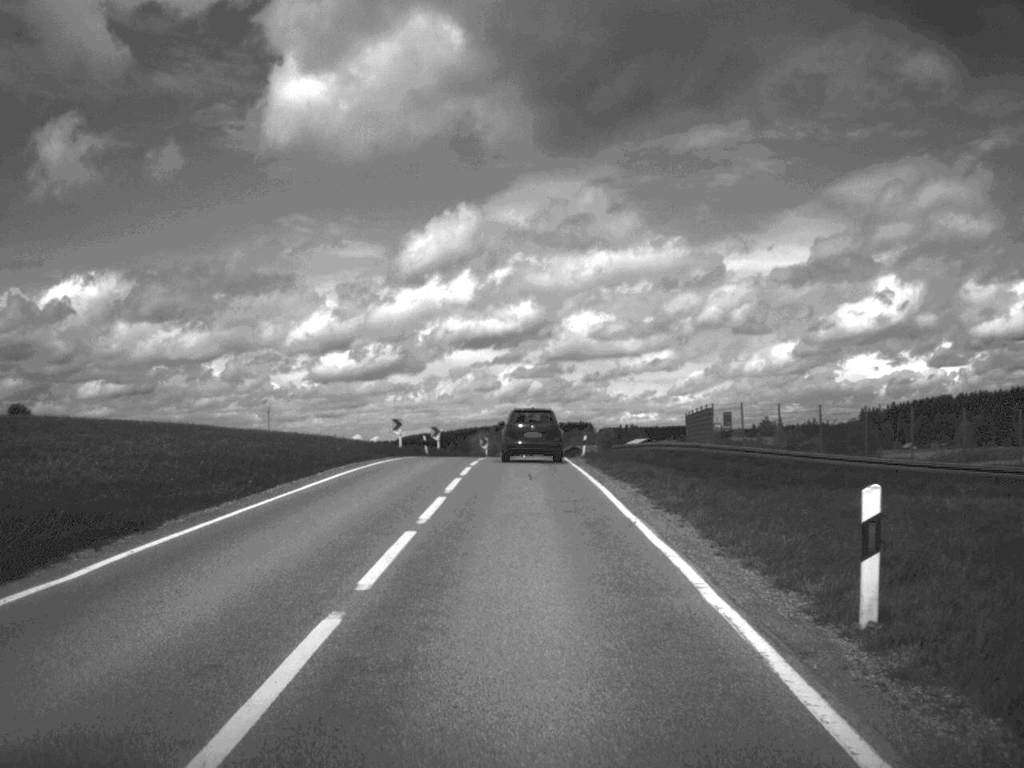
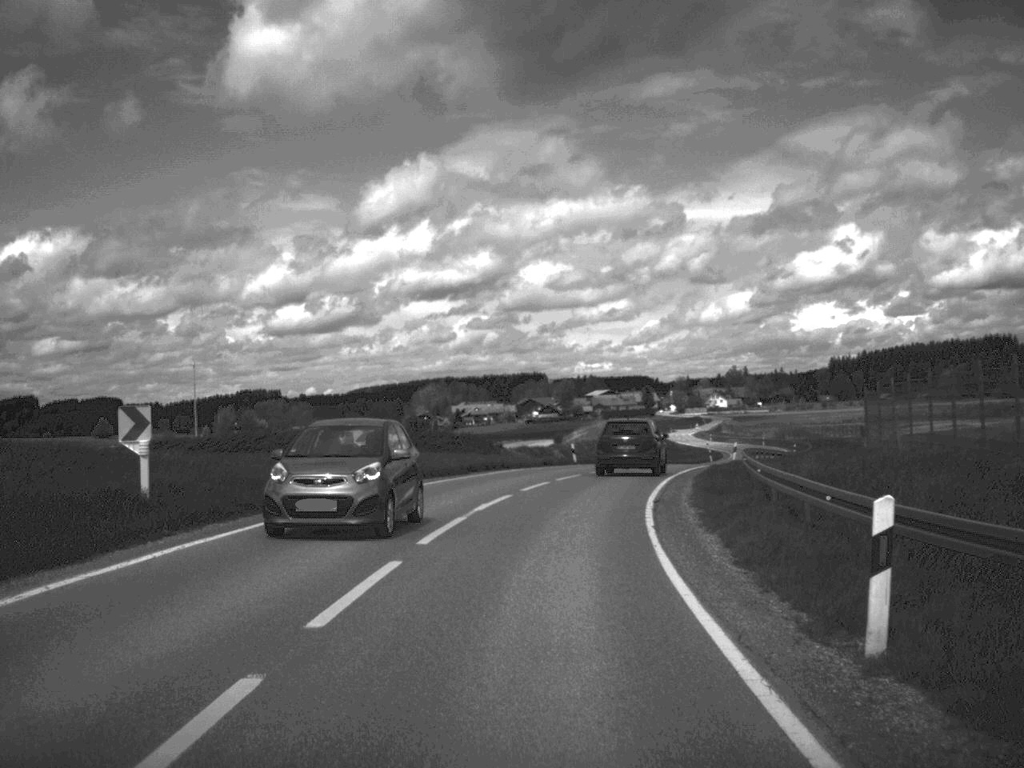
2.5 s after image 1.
(+0.1, +49.3) m; +2°
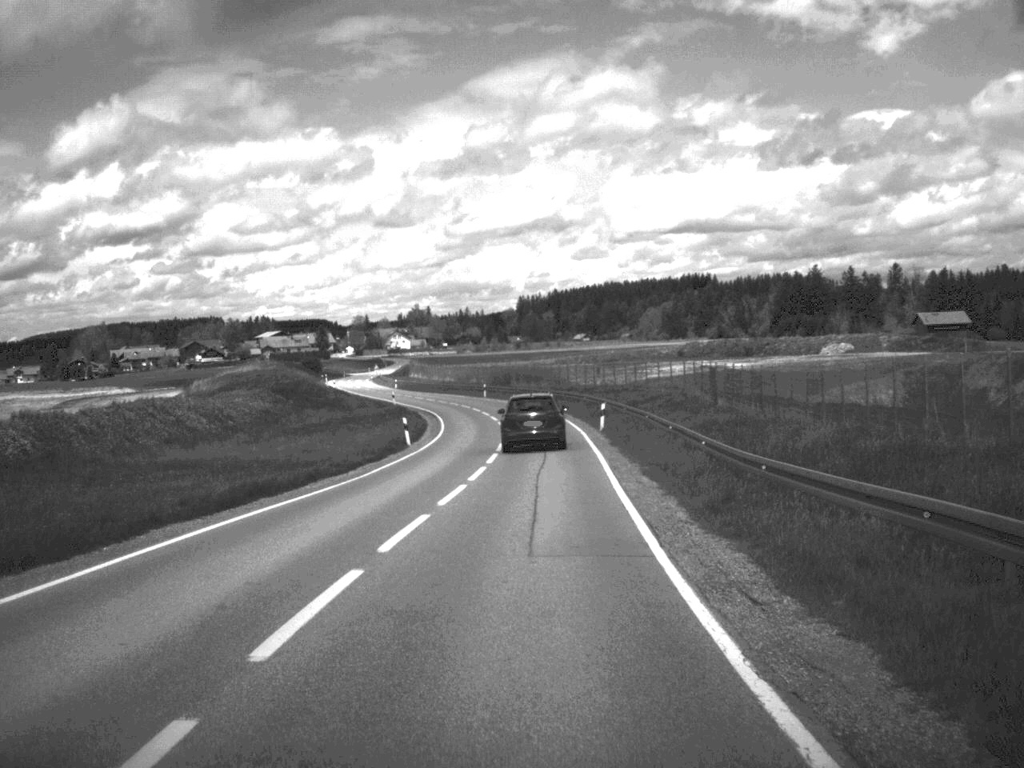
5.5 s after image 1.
(+7.7, +59.6) m; +14°
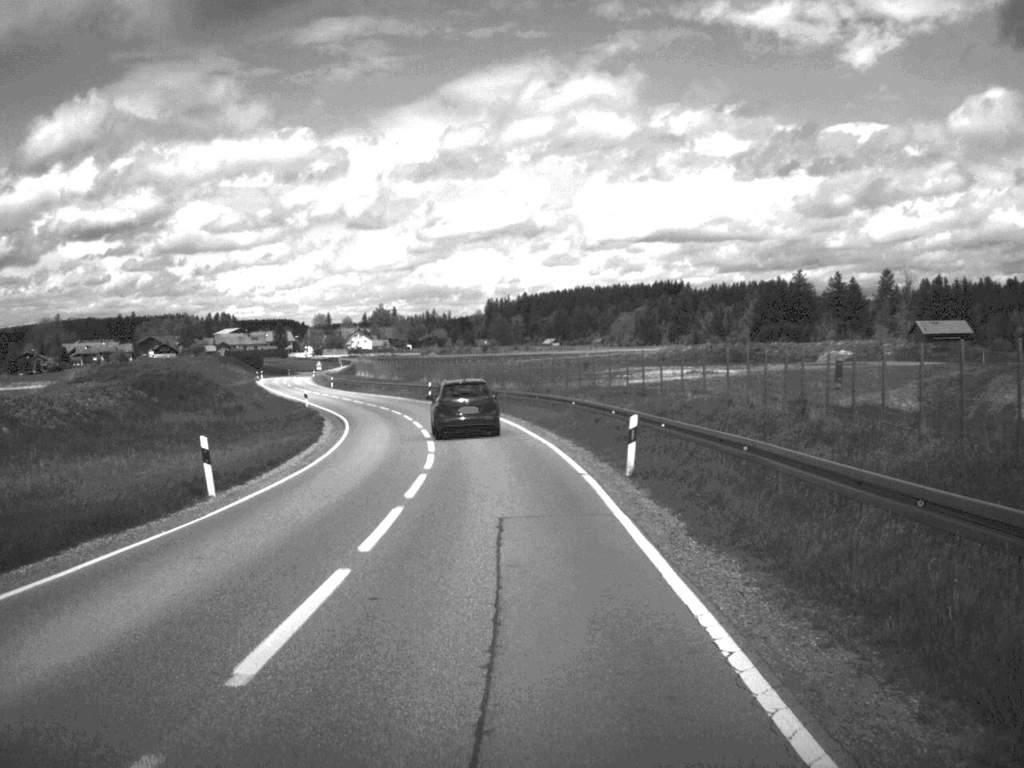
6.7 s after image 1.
(+0.4, +24.5) m; +1°
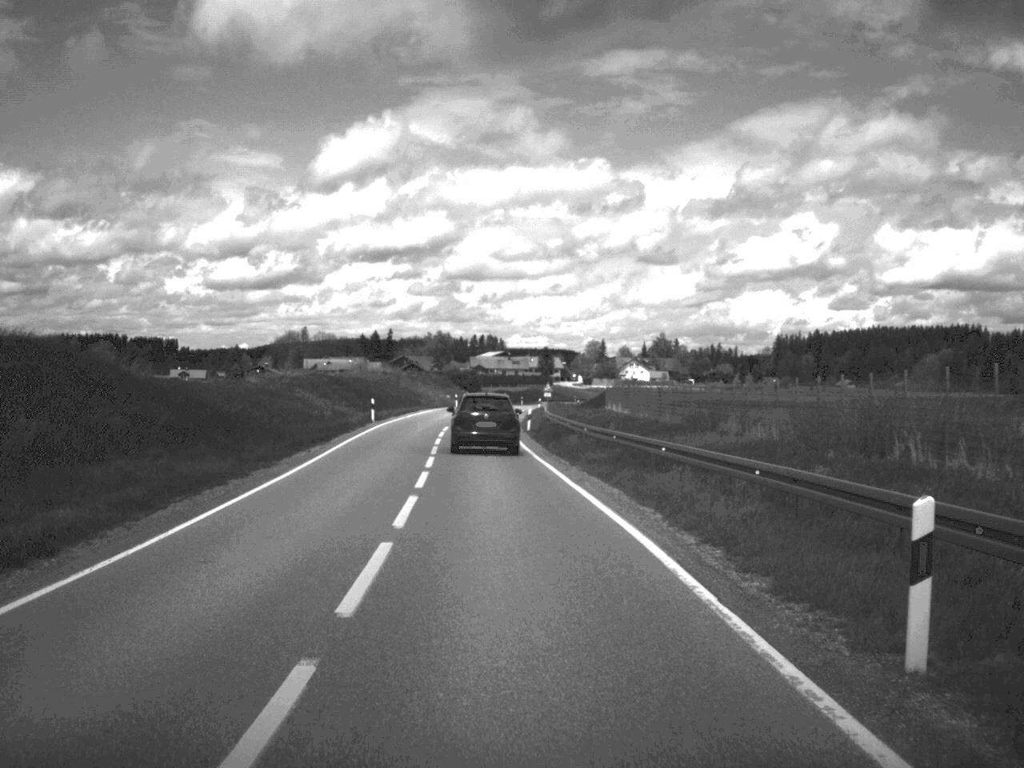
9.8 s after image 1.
(-5.9, +62.7) m; -13°
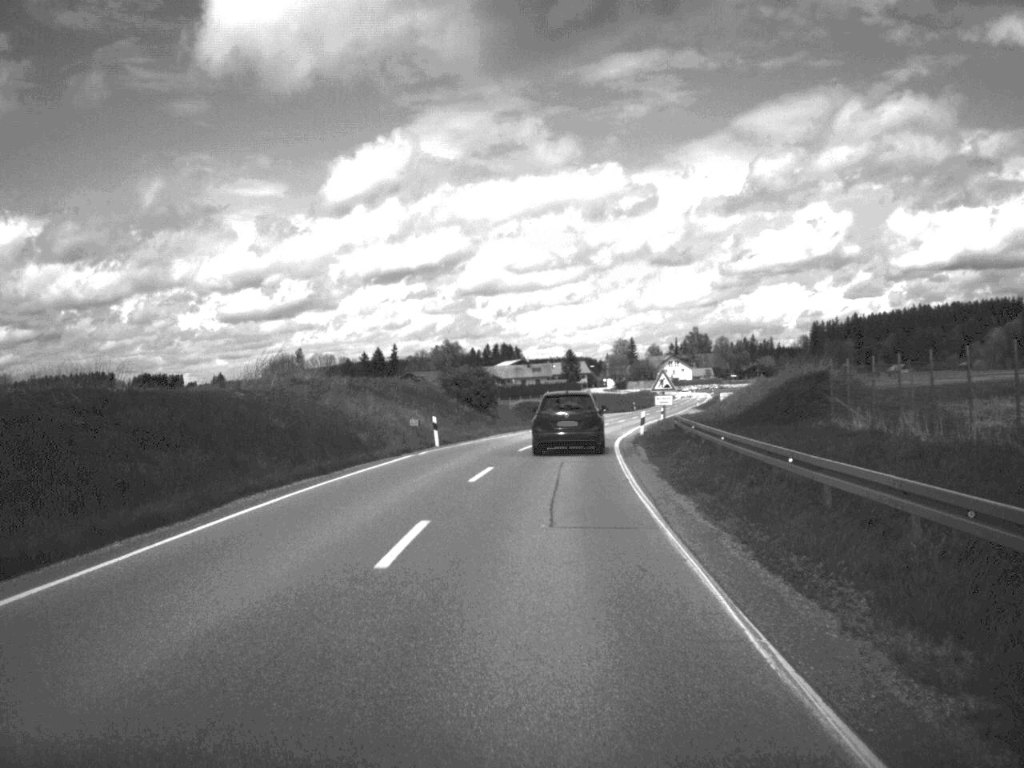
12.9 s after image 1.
(-2.2, +62.9) m; -1°
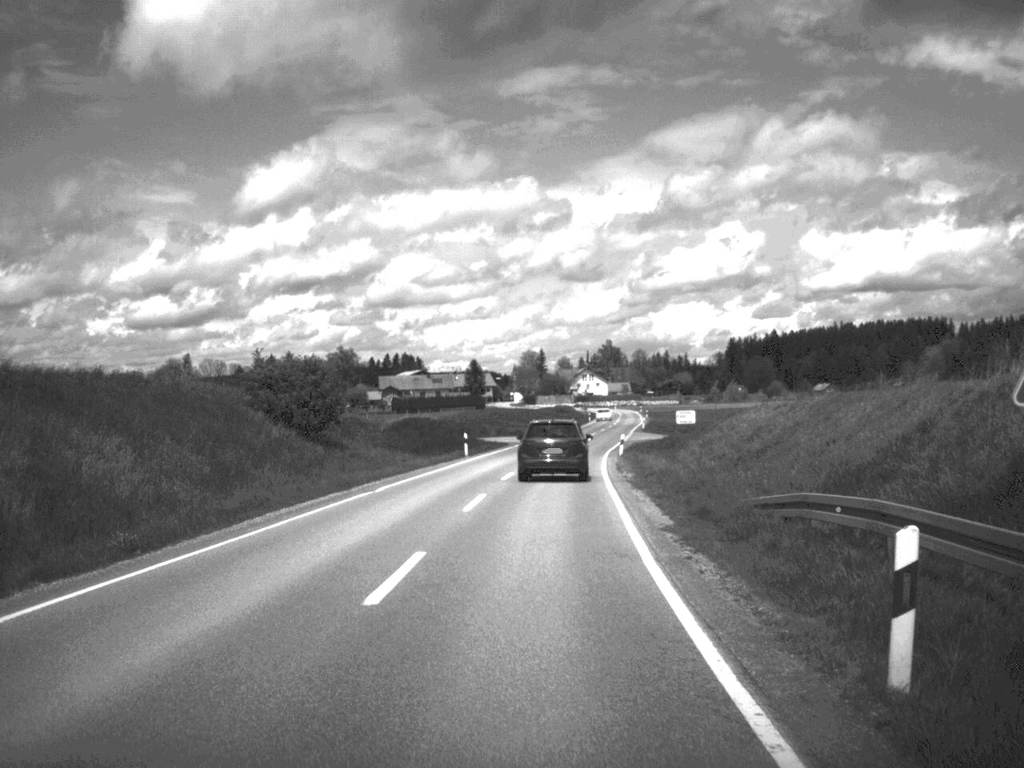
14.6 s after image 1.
(+1.2, +35.5) m; +4°
